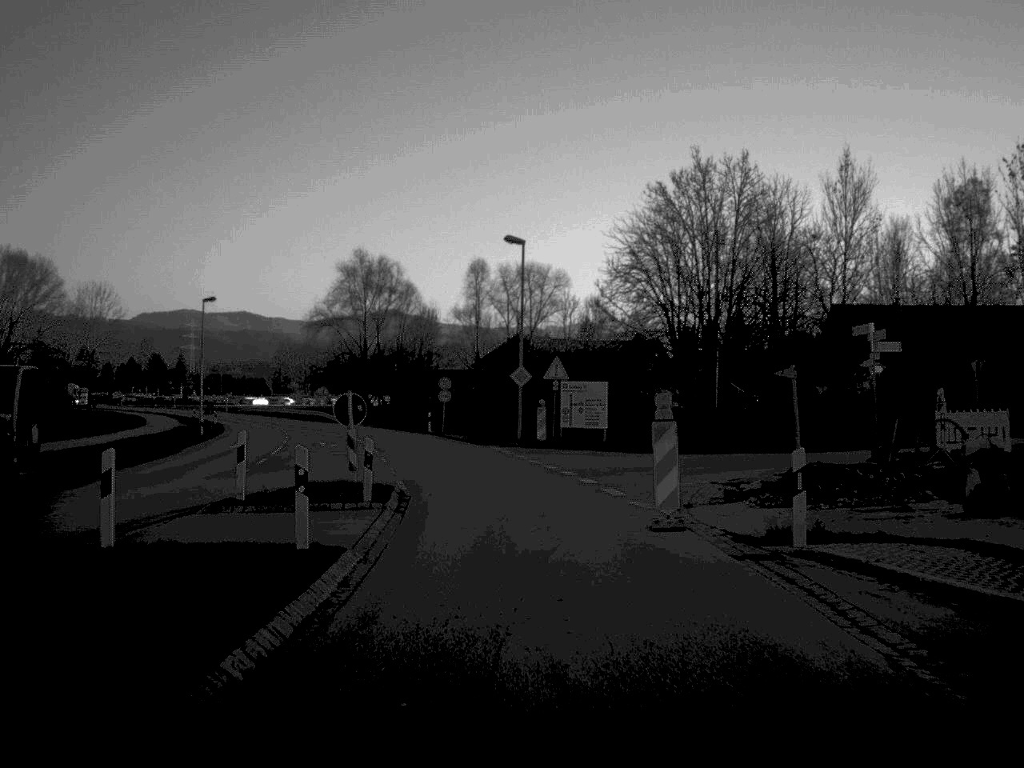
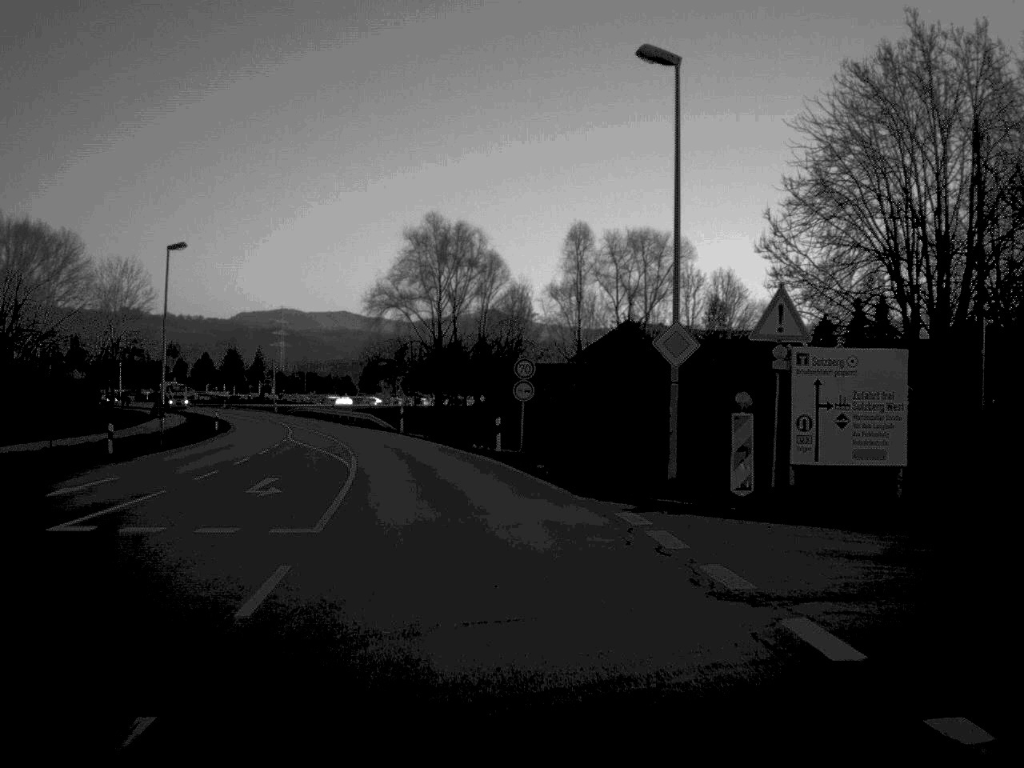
(-0.9, +25.7) m; -5°
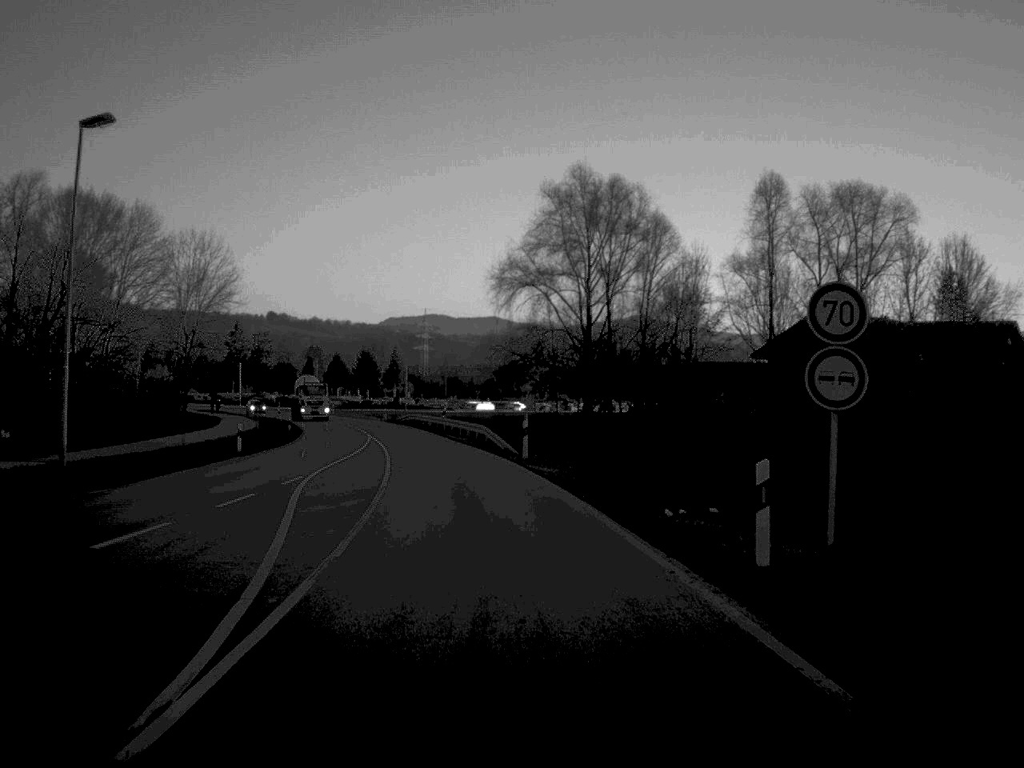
(-1.4, +24.3) m; -7°
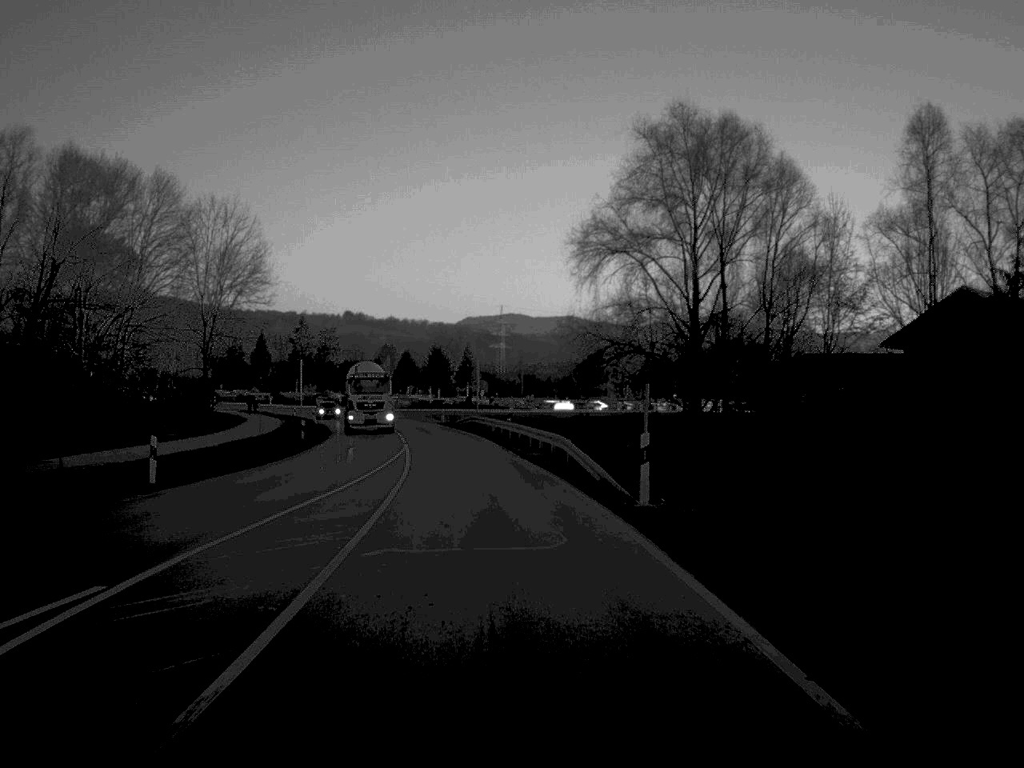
(-0.5, +17.8) m; -3°
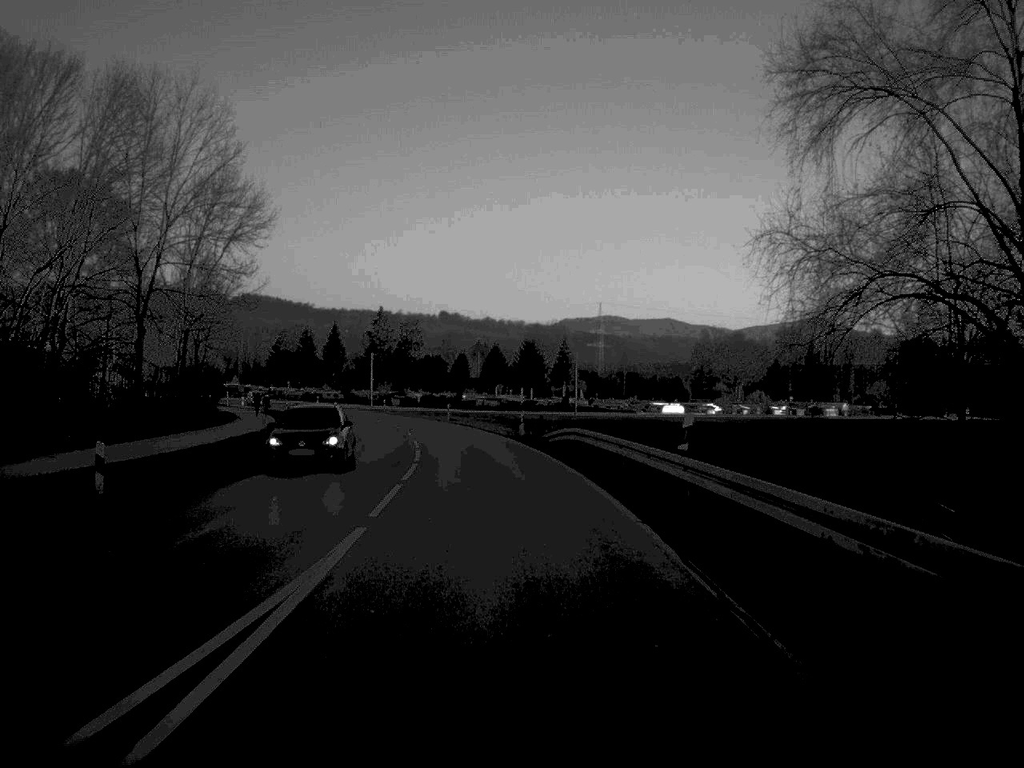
(-1.4, +34.3) m; -4°
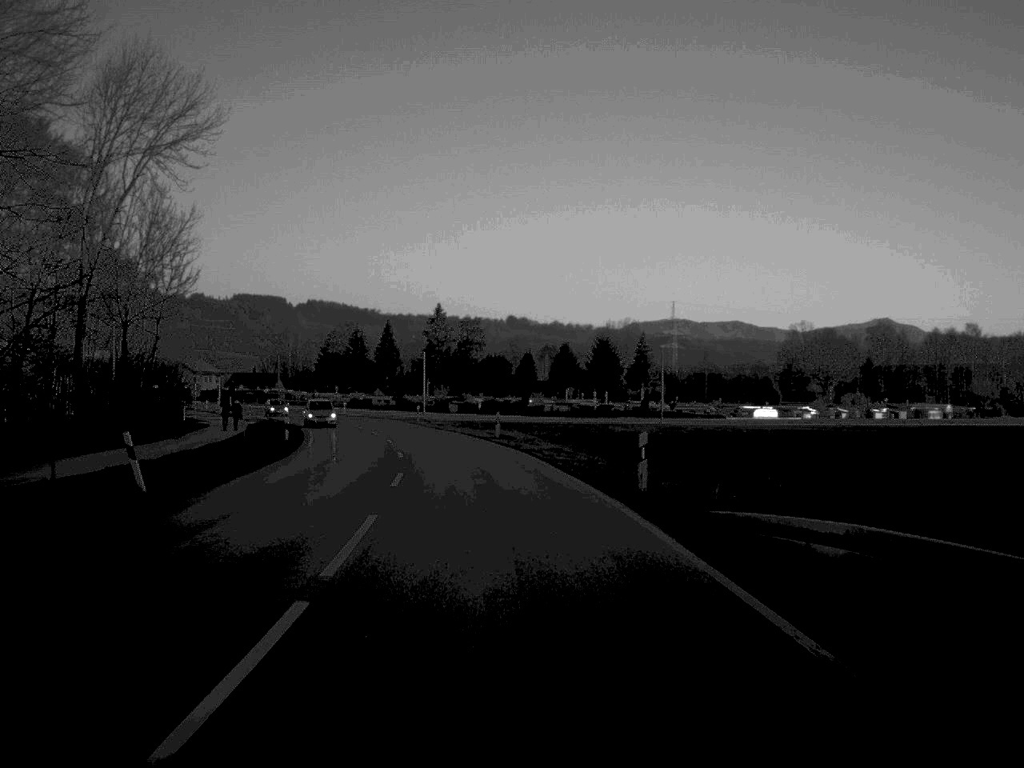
(-0.8, +28.1) m; -3°
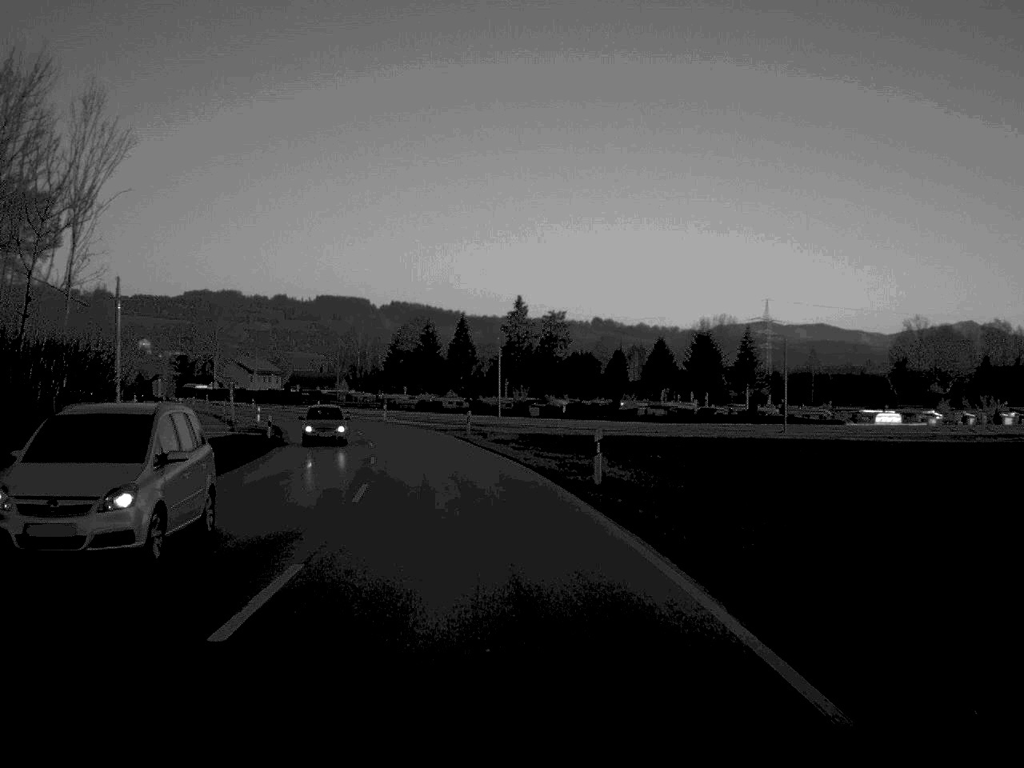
(-0.8, +26.9) m; -4°
